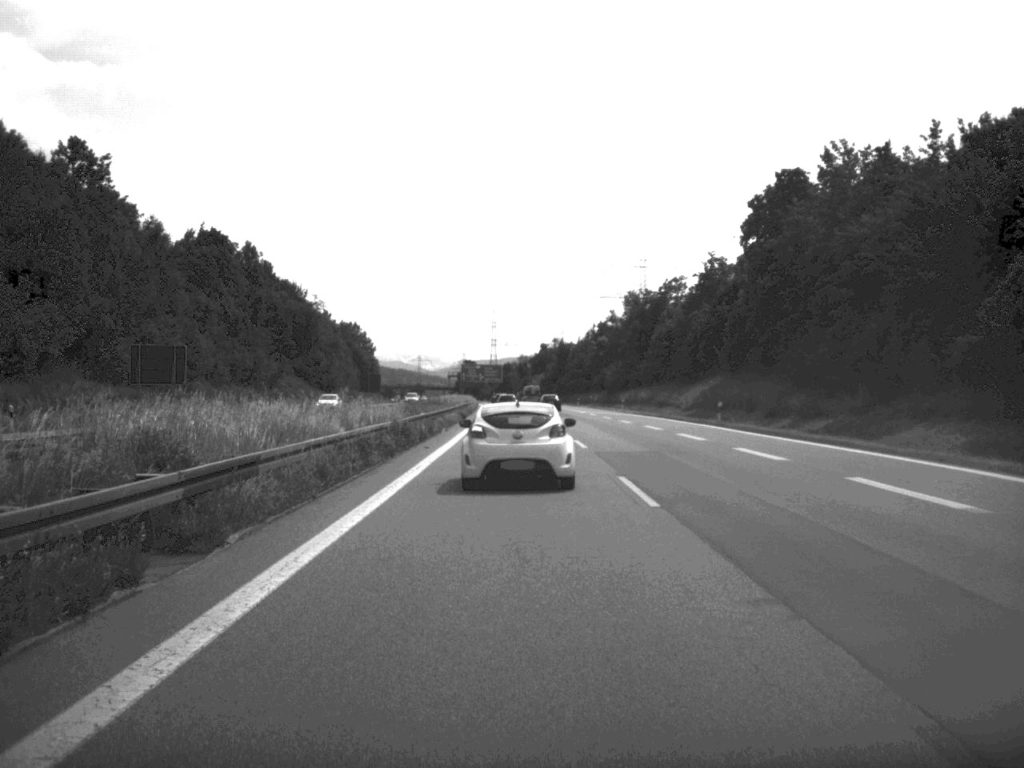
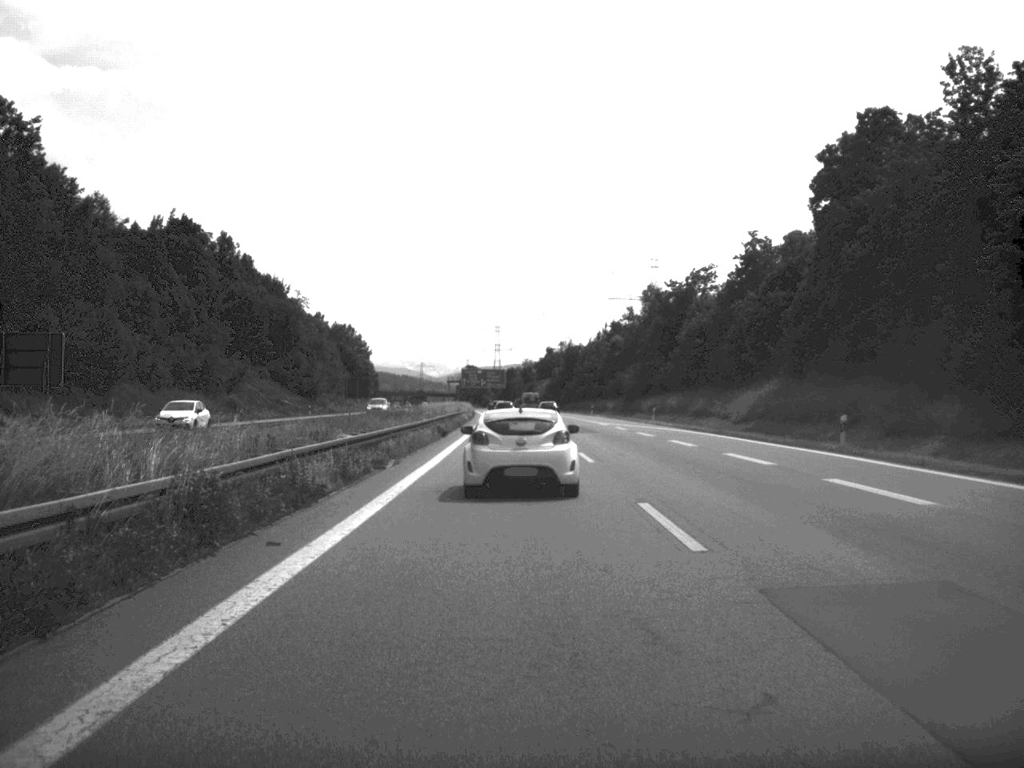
(0.0, +22.1) m; 0°
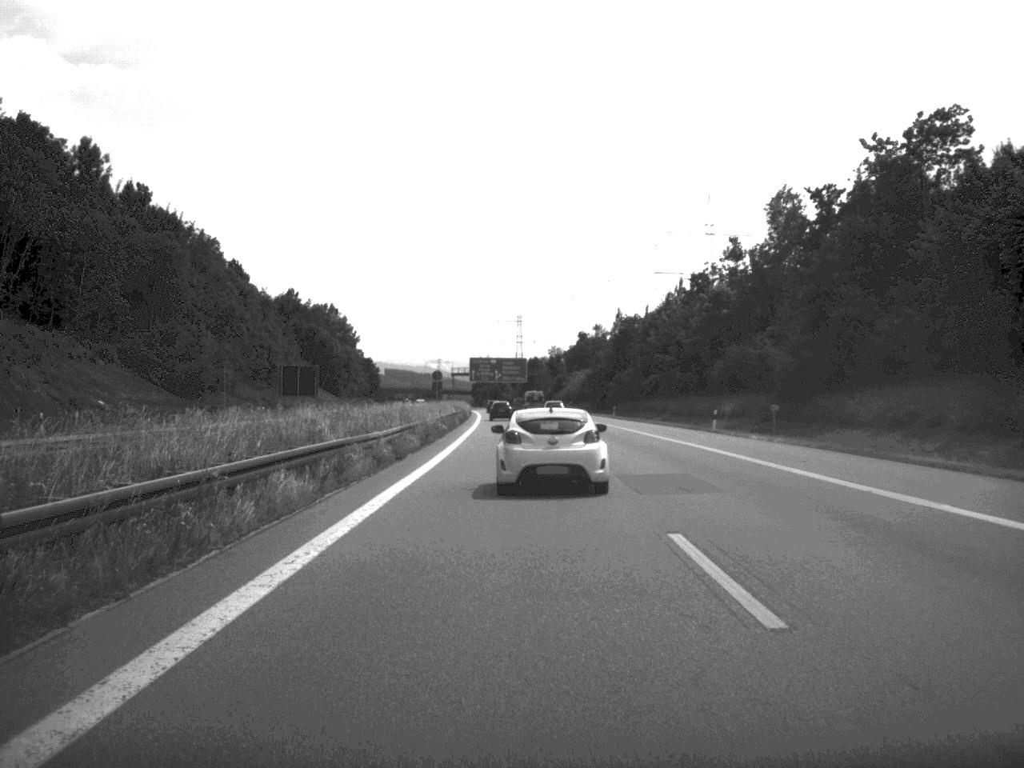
(-0.7, +75.1) m; -1°
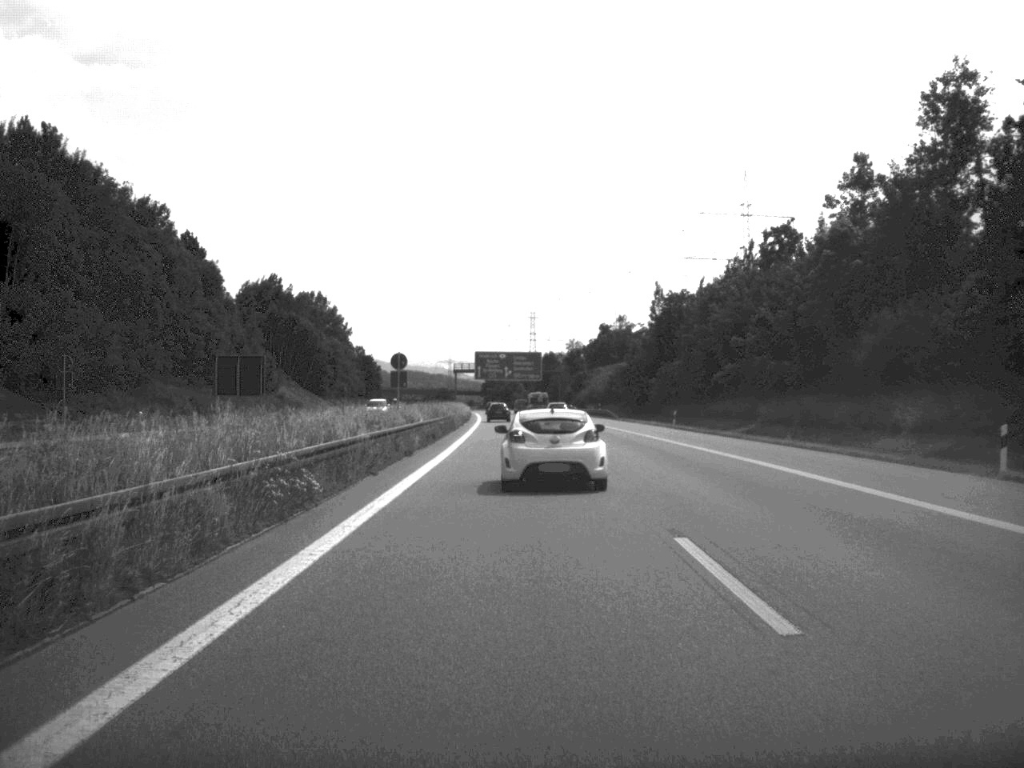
(-0.2, +35.6) m; -1°
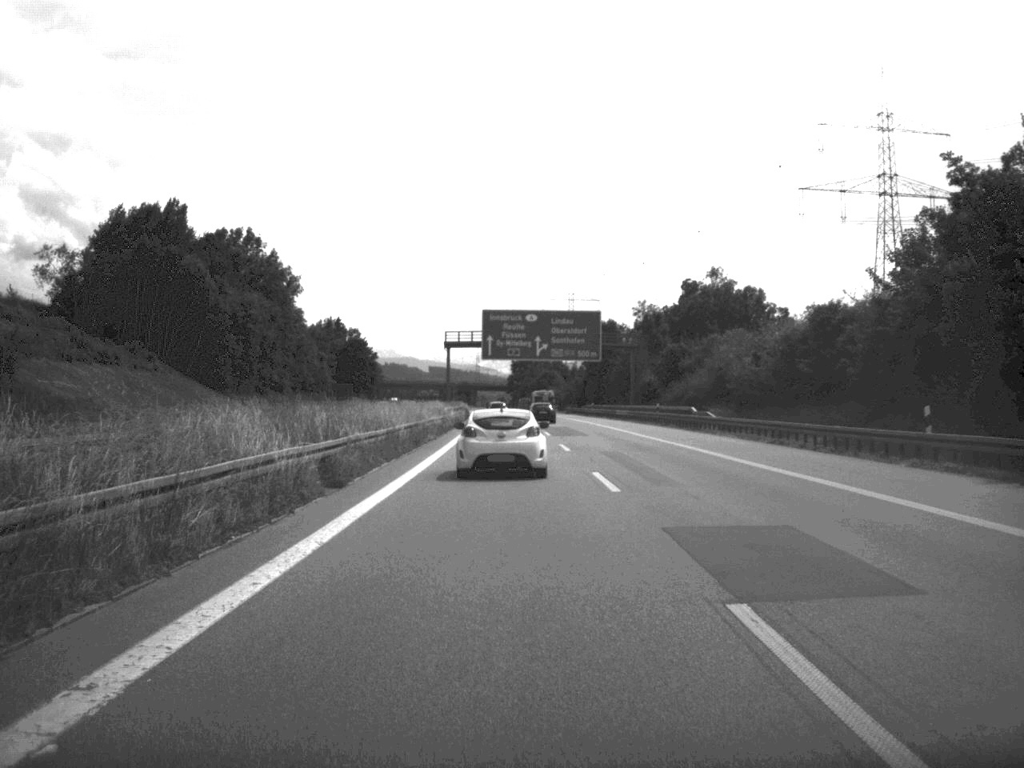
(-1.2, +93.1) m; -2°
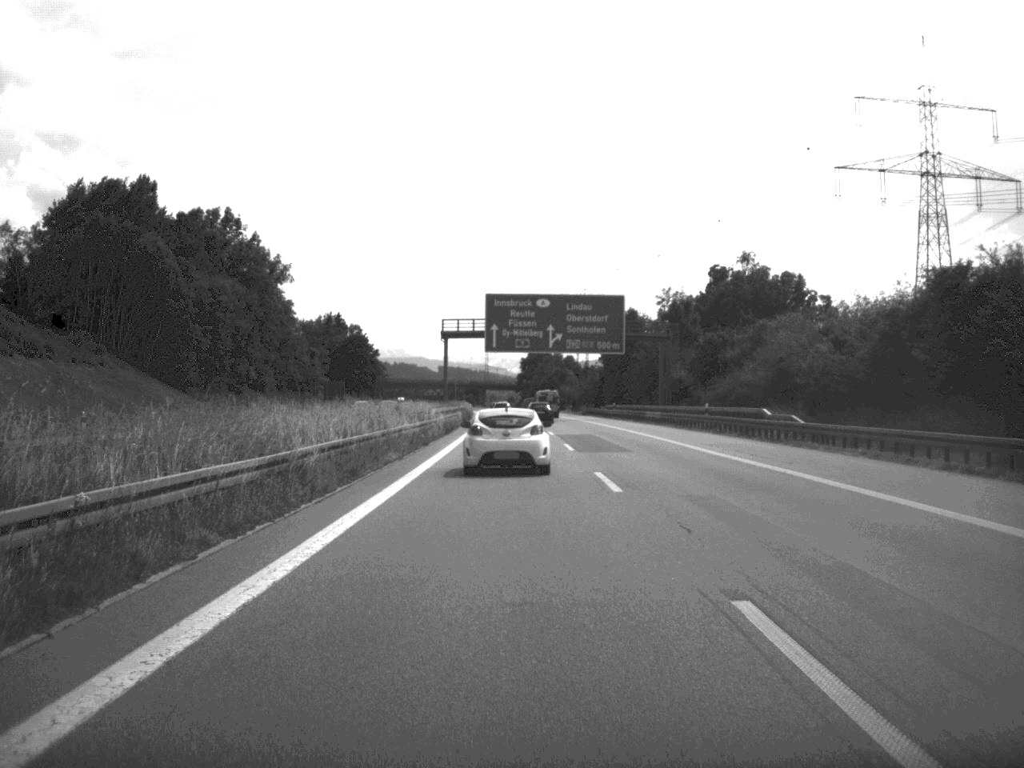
(-0.1, +17.5) m; 0°
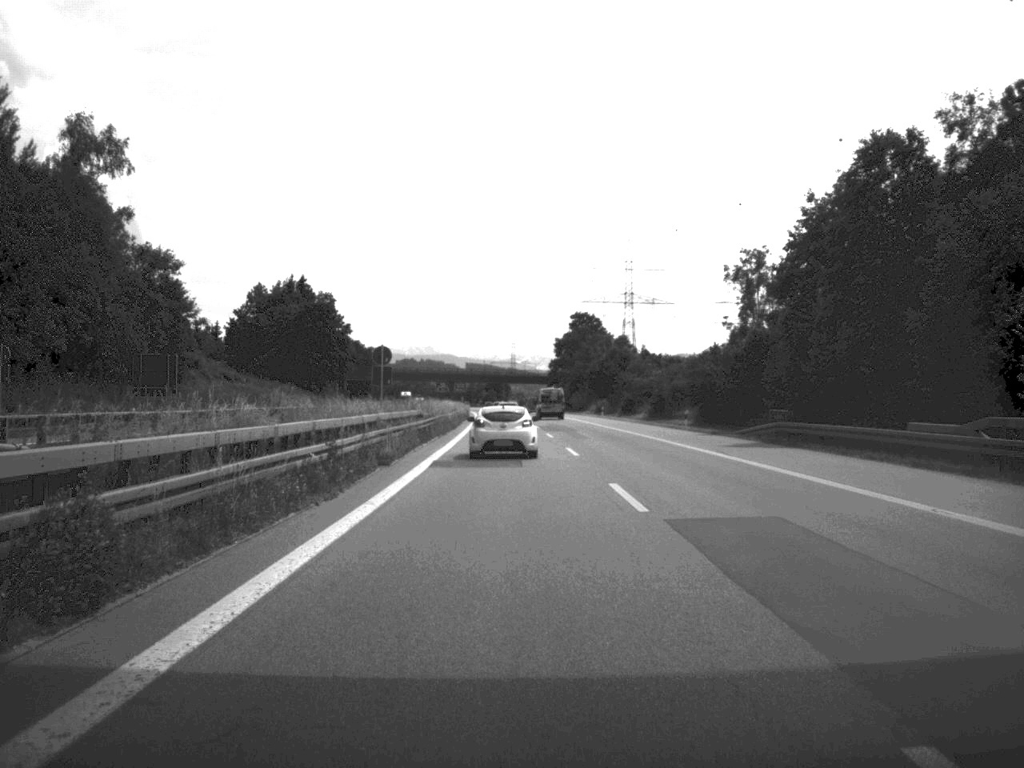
(-1.2, +92.7) m; -1°
